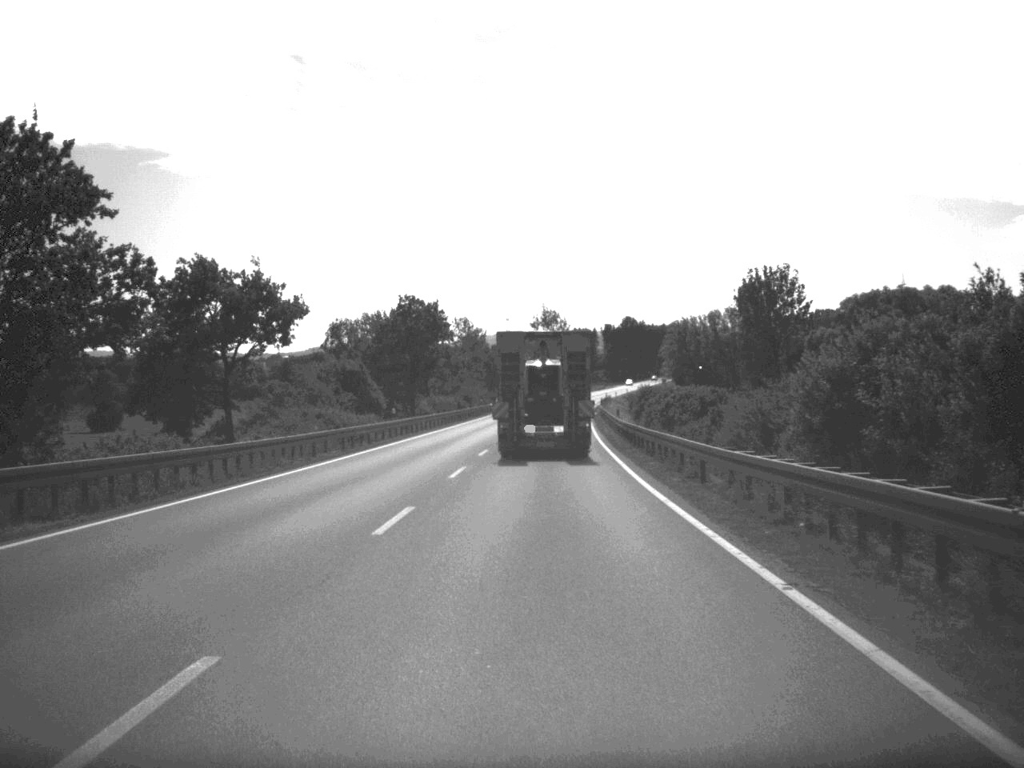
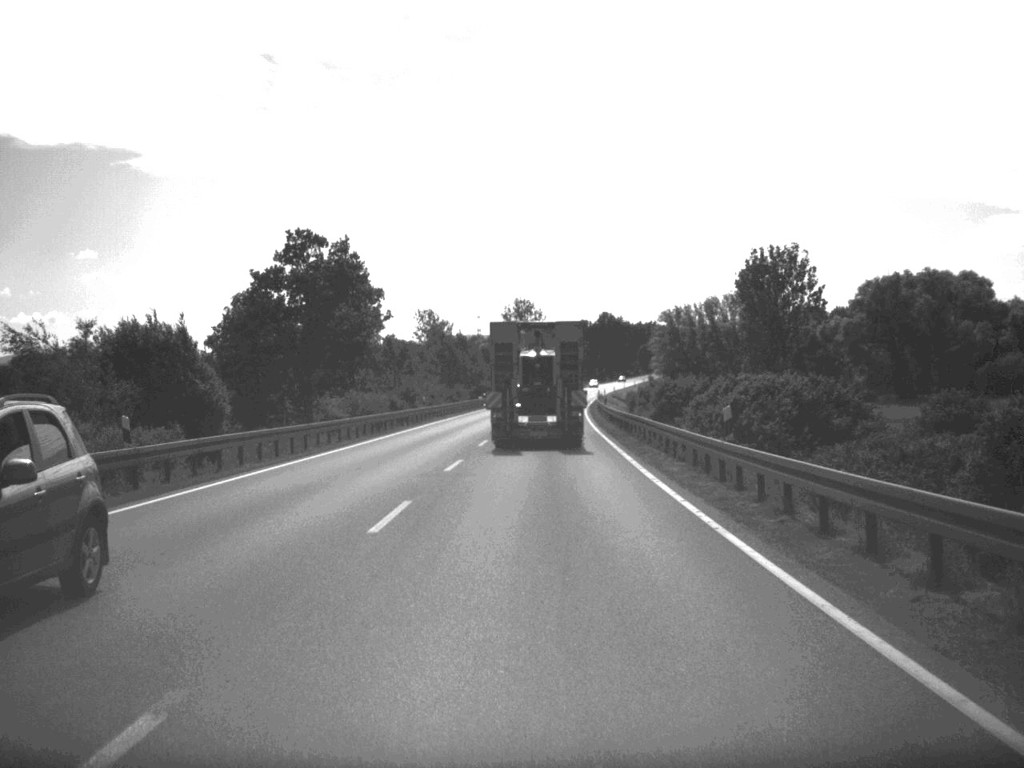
(+0.3, +36.0) m; +1°
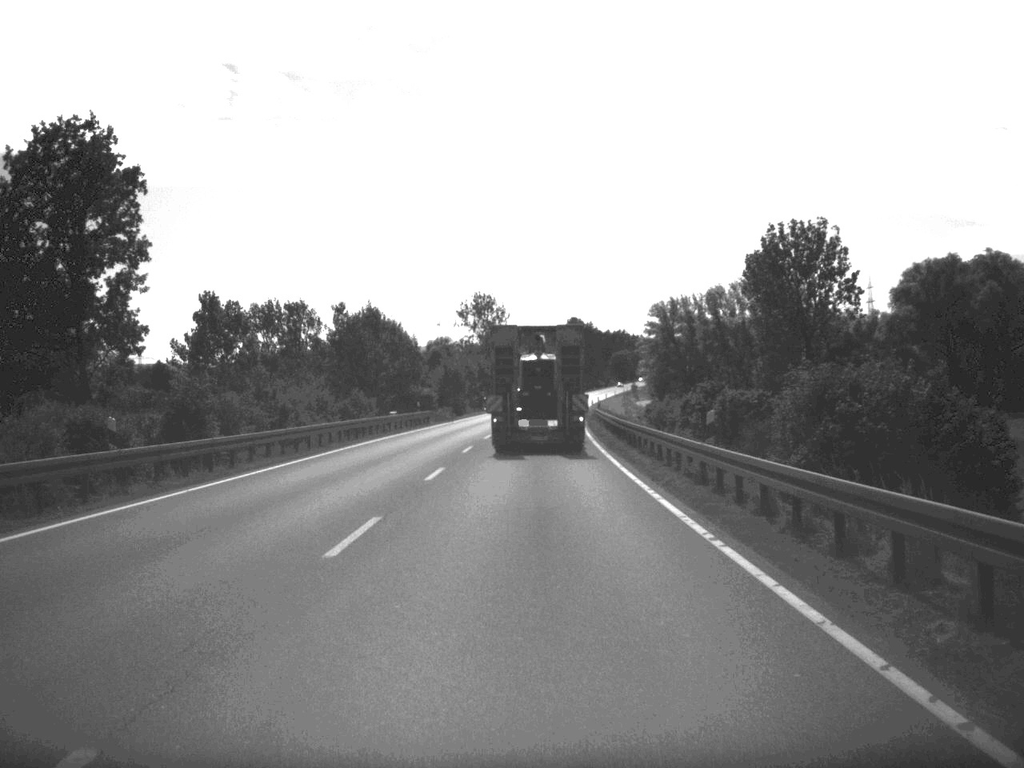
(+0.6, +49.1) m; +1°
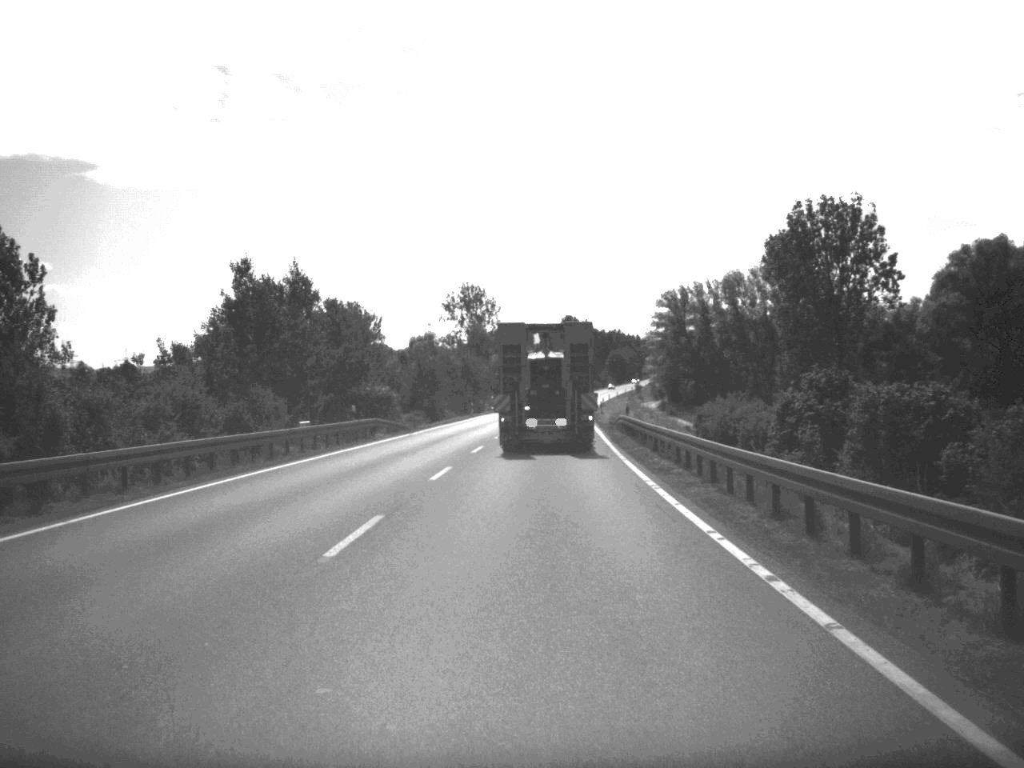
(+0.1, +24.0) m; 0°
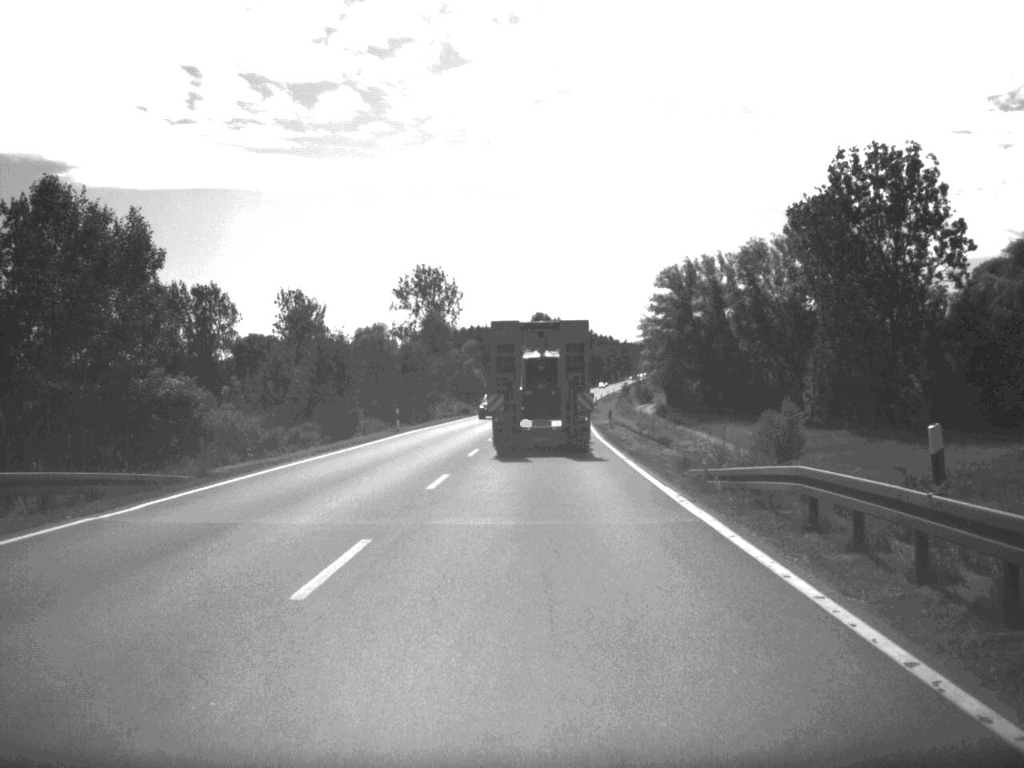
(+0.3, +37.3) m; +1°
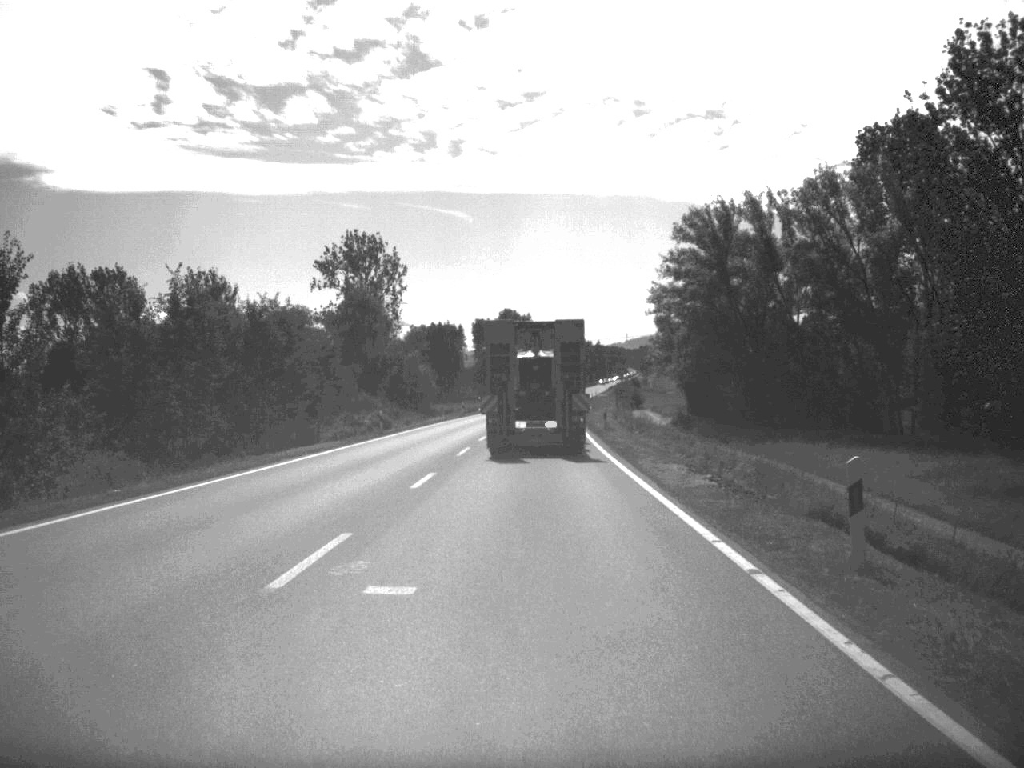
(+0.7, +47.0) m; +1°
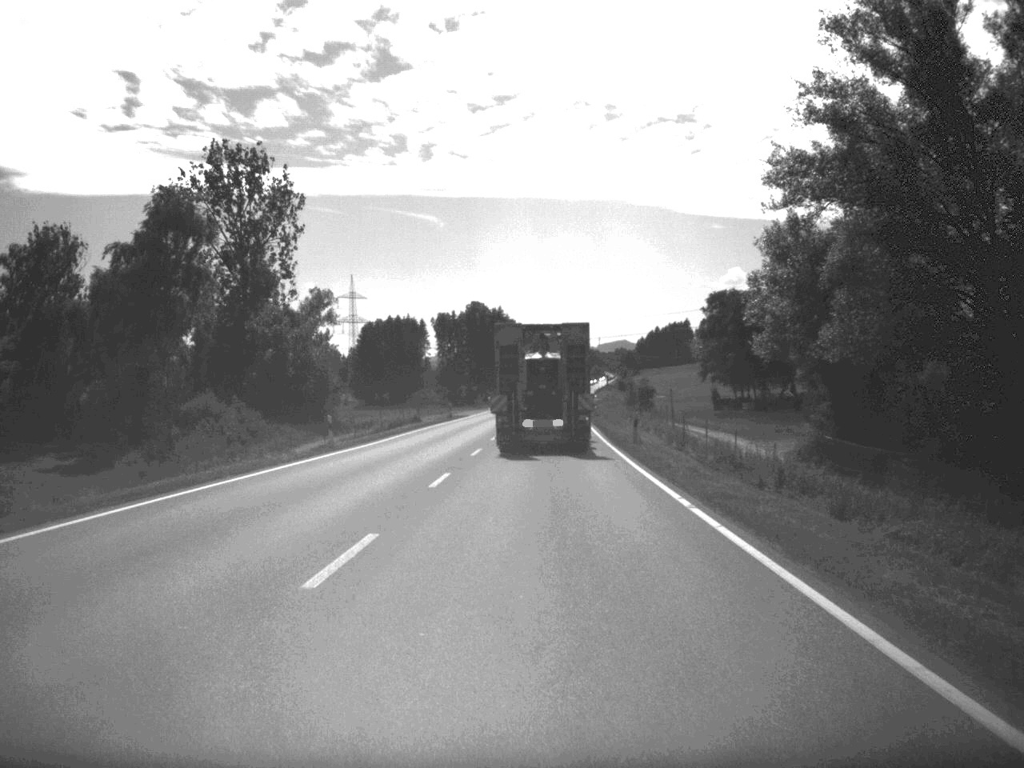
(+0.3, +58.3) m; +1°
